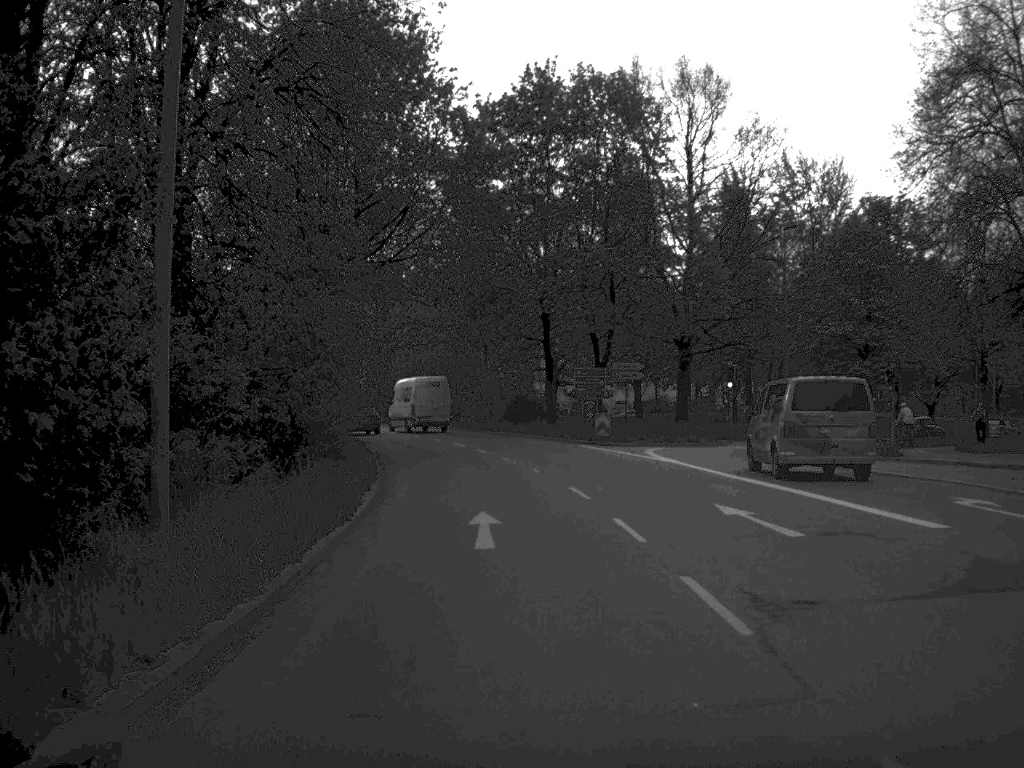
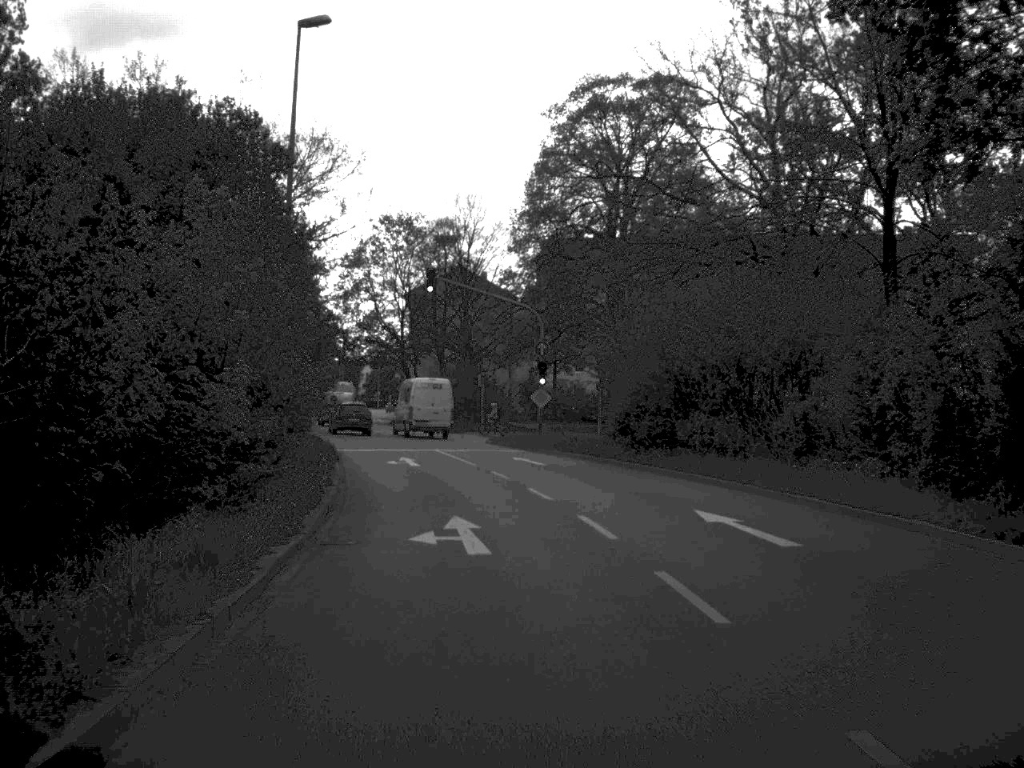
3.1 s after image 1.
(-4.1, +45.9) m; -12°
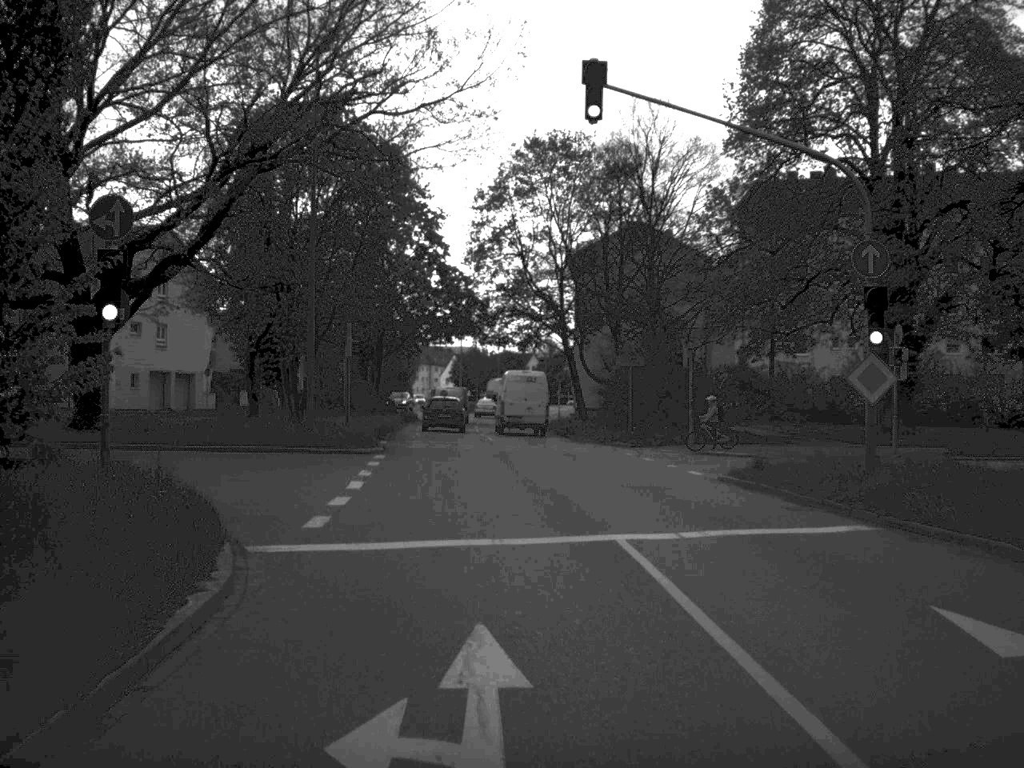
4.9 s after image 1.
(-1.9, +28.2) m; -8°
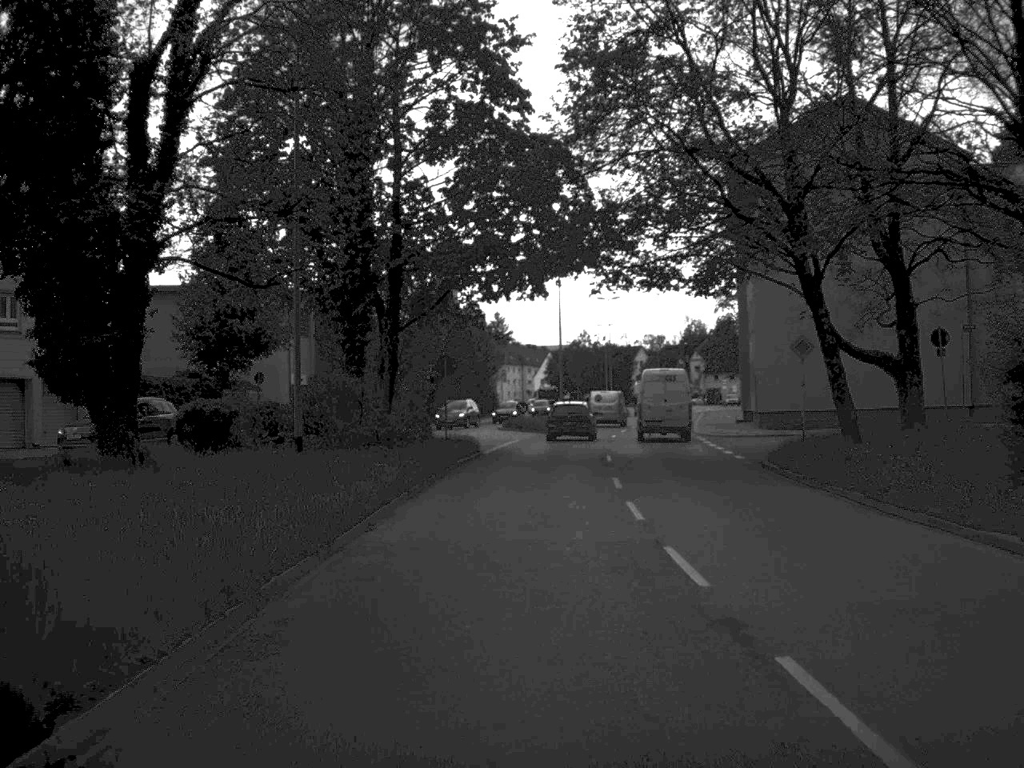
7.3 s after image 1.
(-2.2, +39.1) m; -4°
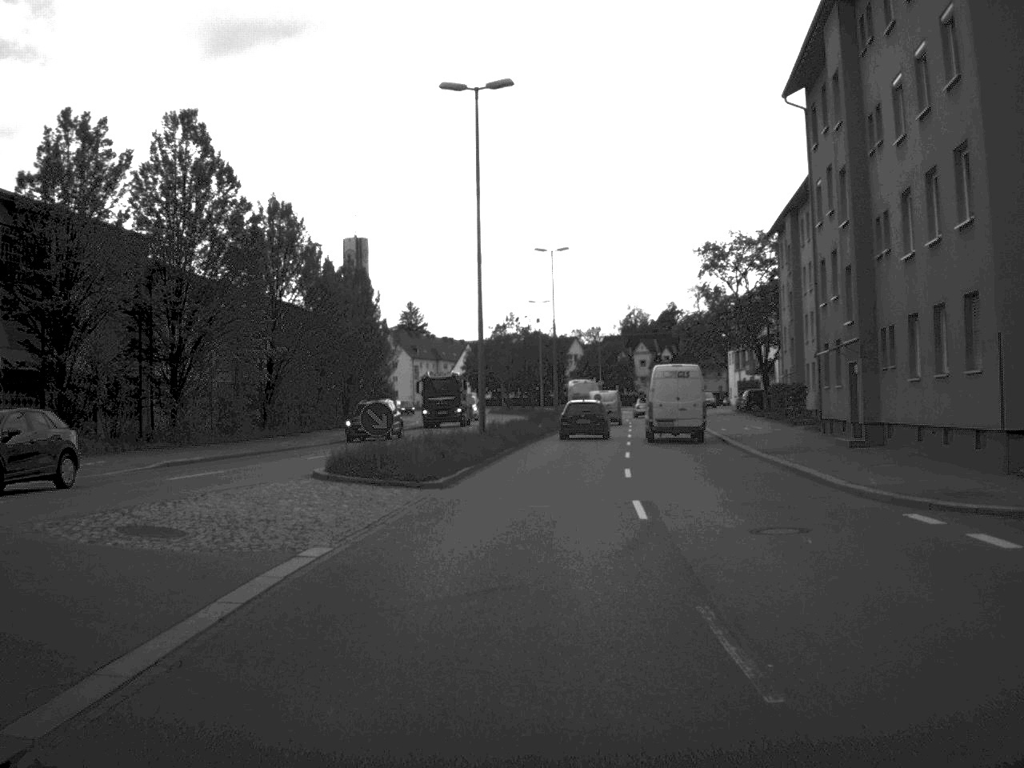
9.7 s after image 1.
(+0.9, +35.7) m; +3°
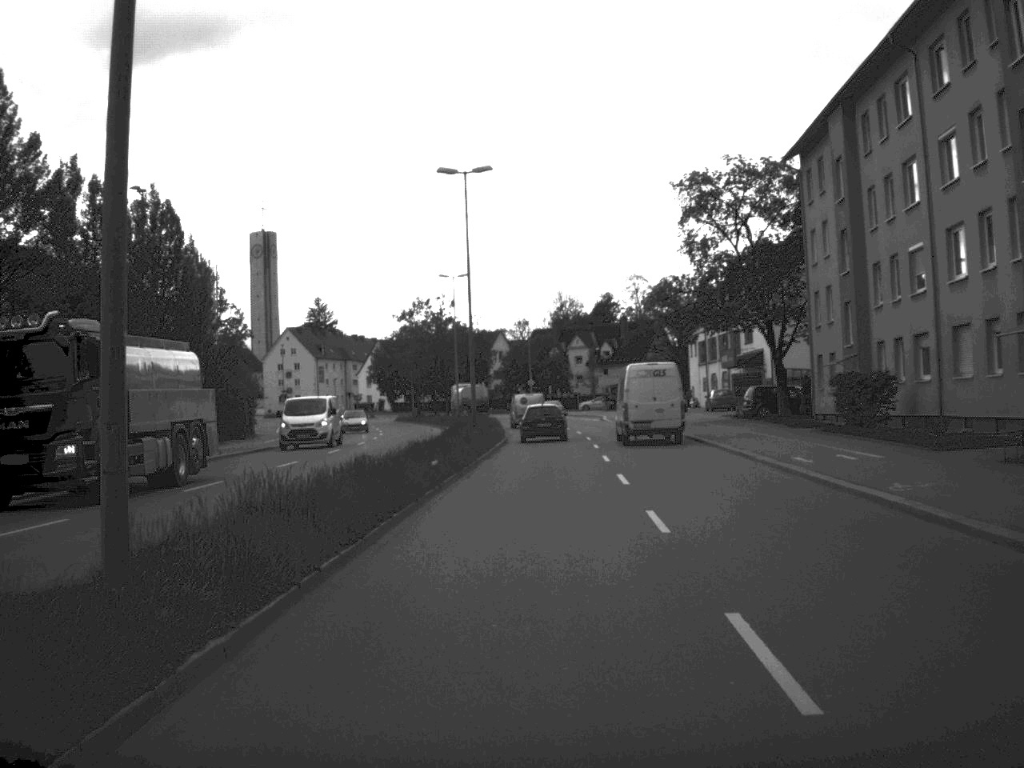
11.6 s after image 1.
(+0.7, +27.0) m; +3°
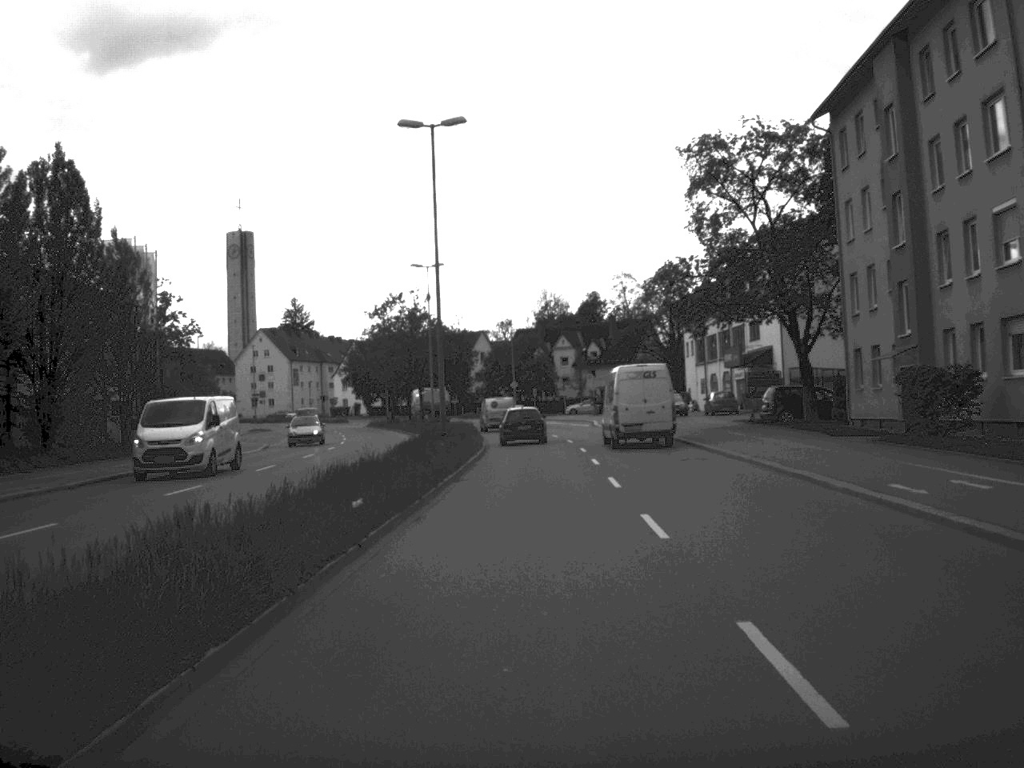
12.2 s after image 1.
(+0.1, +8.8) m; +1°
